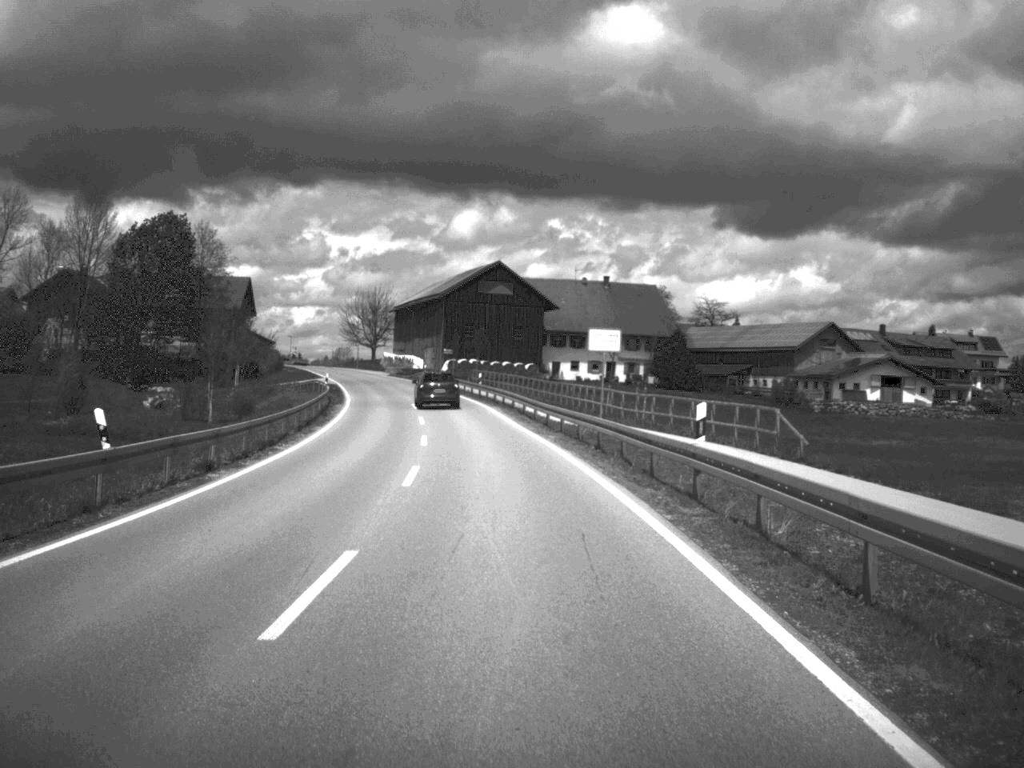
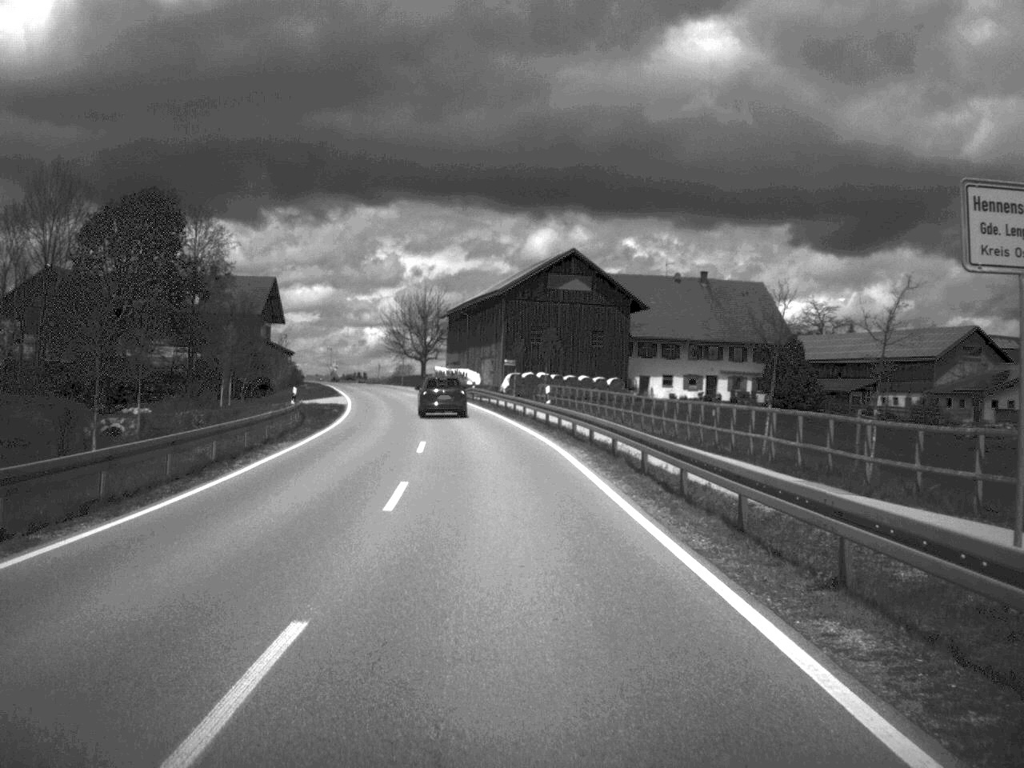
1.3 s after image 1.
(-0.8, +27.1) m; -3°
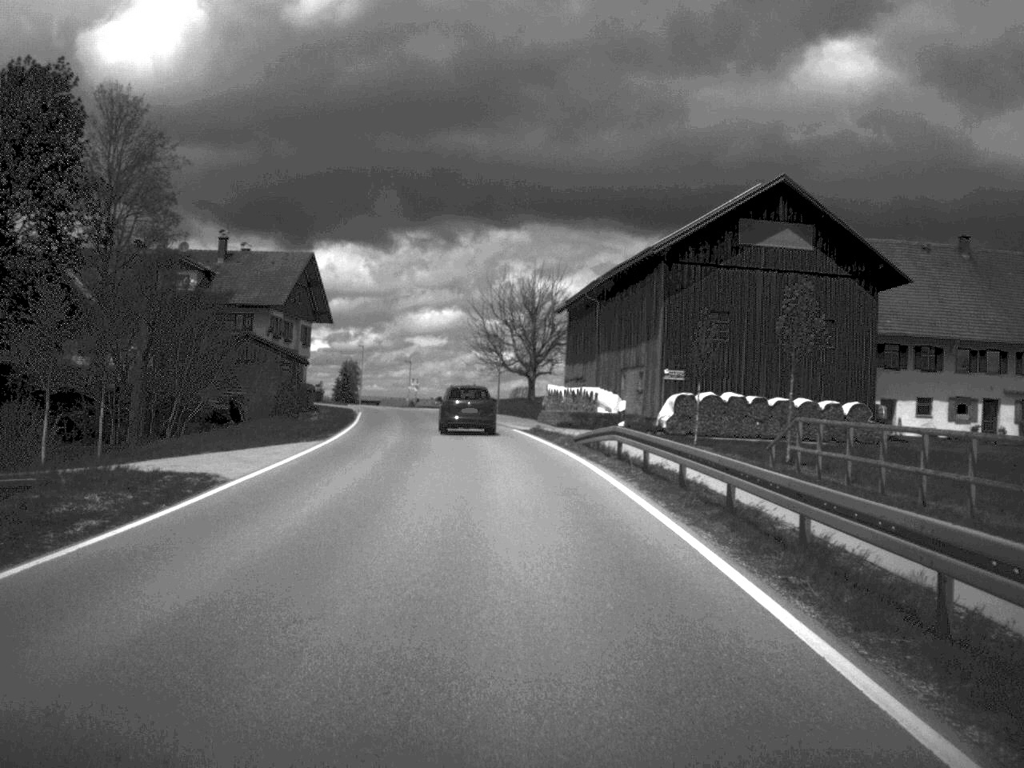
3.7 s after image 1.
(-2.2, +44.9) m; -6°
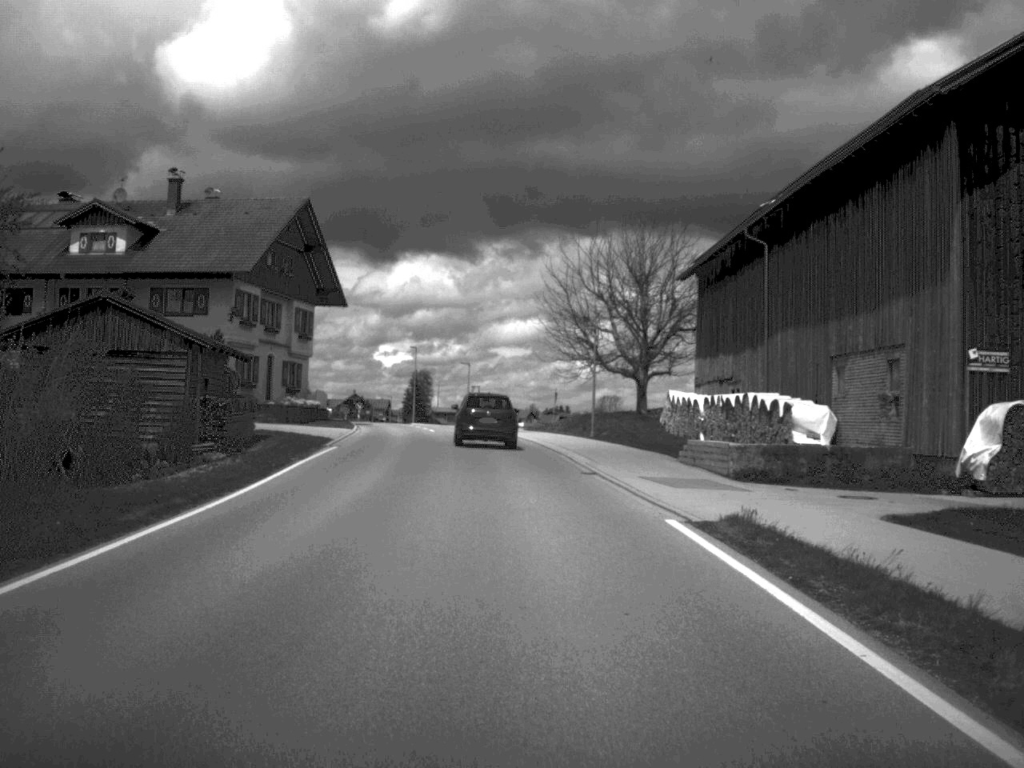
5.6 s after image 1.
(-1.1, +32.2) m; -4°
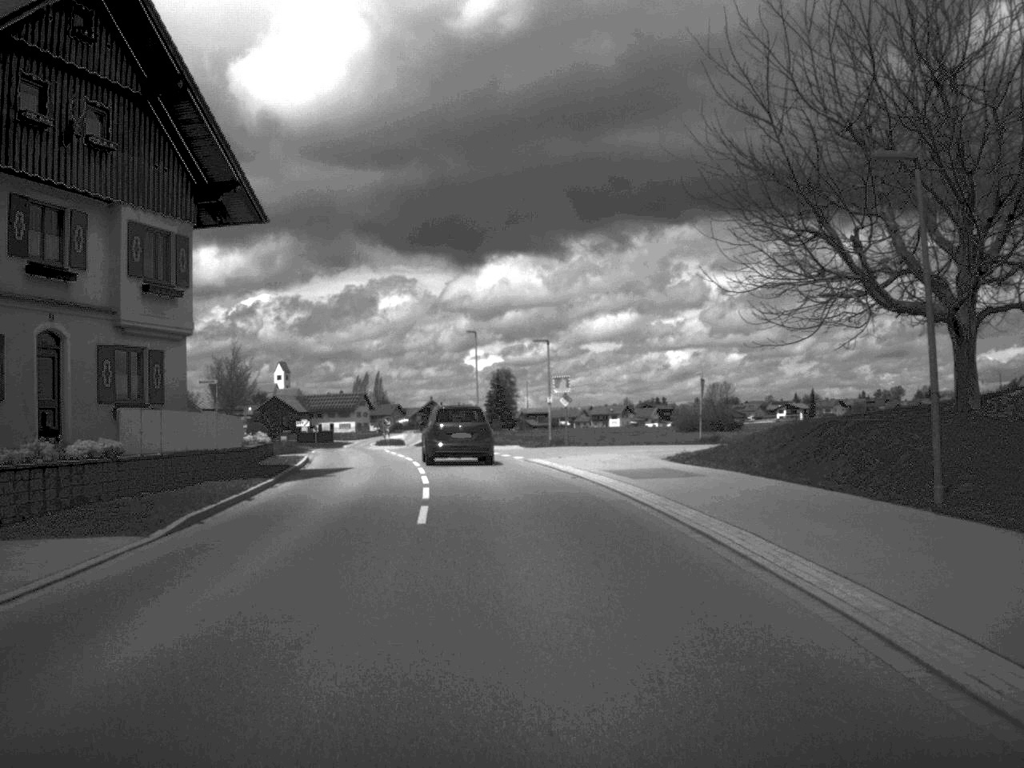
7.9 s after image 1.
(-1.3, +37.7) m; -4°
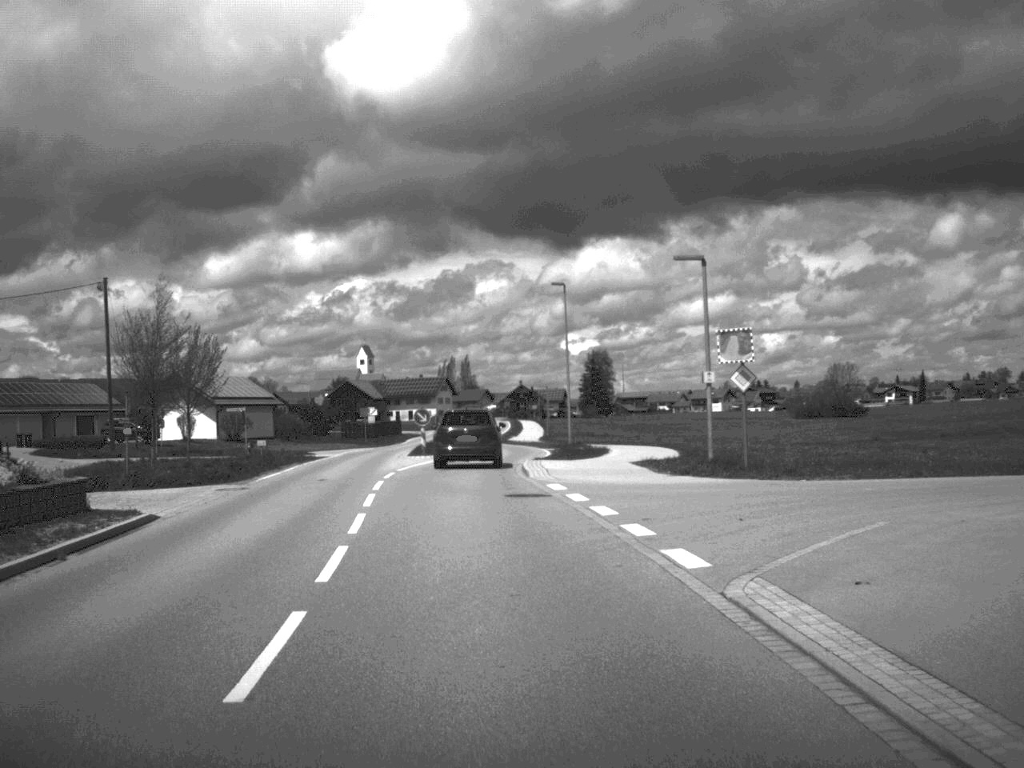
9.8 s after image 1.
(-0.8, +27.4) m; -4°
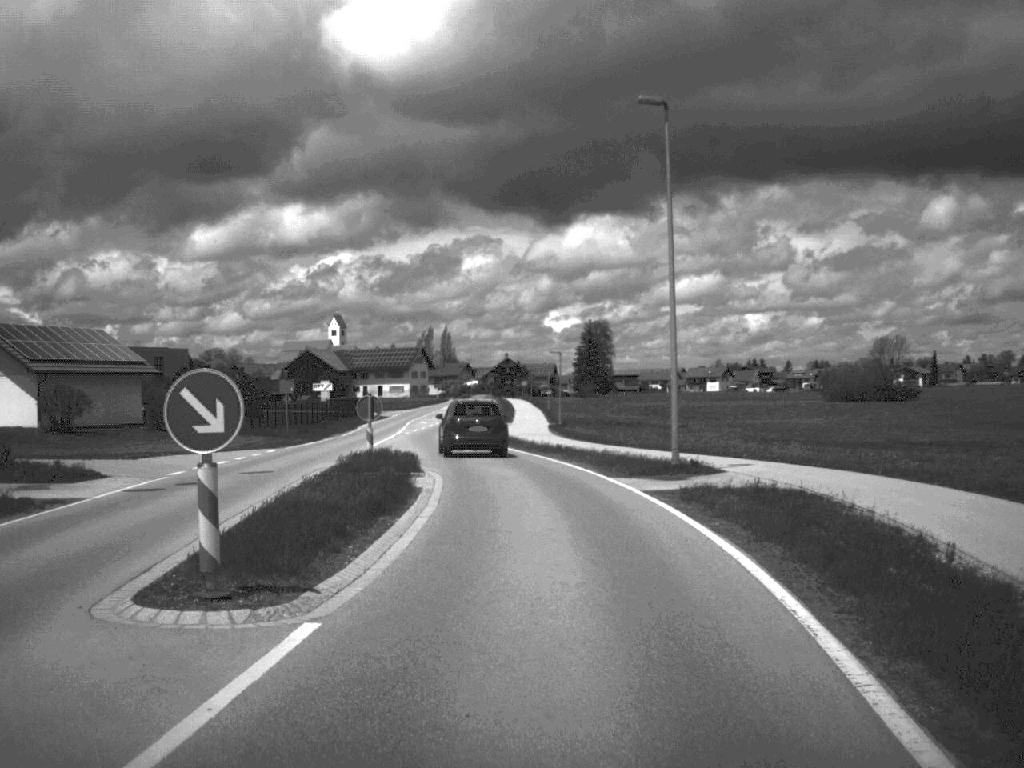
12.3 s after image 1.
(-1.5, +35.8) m; +1°
